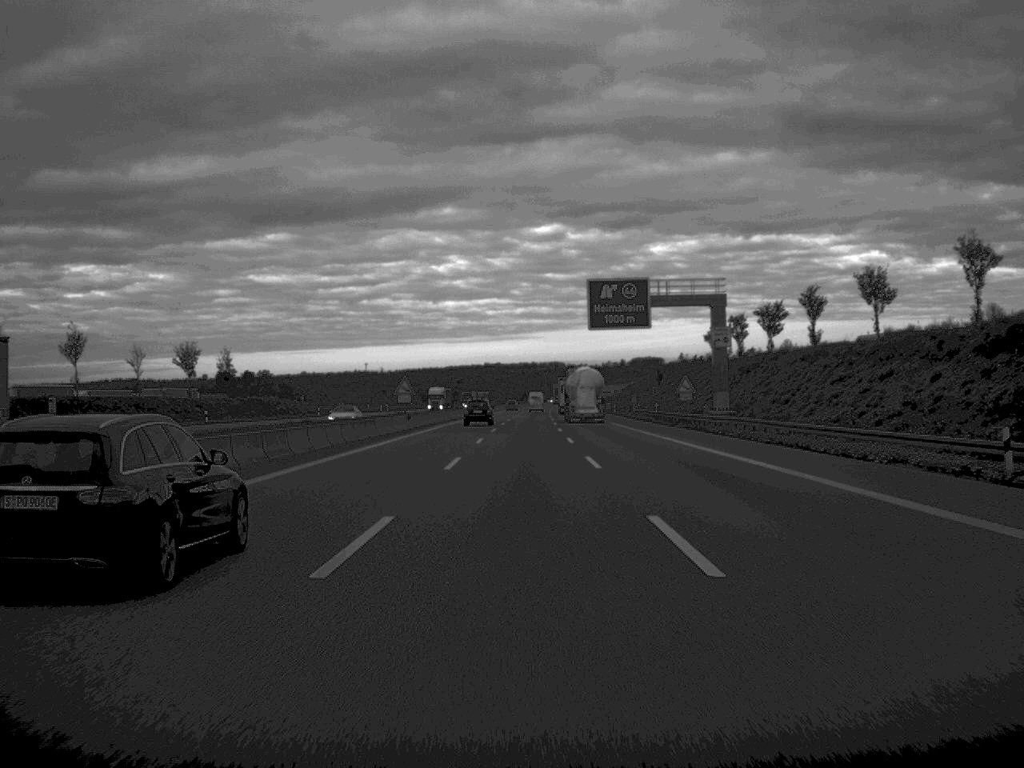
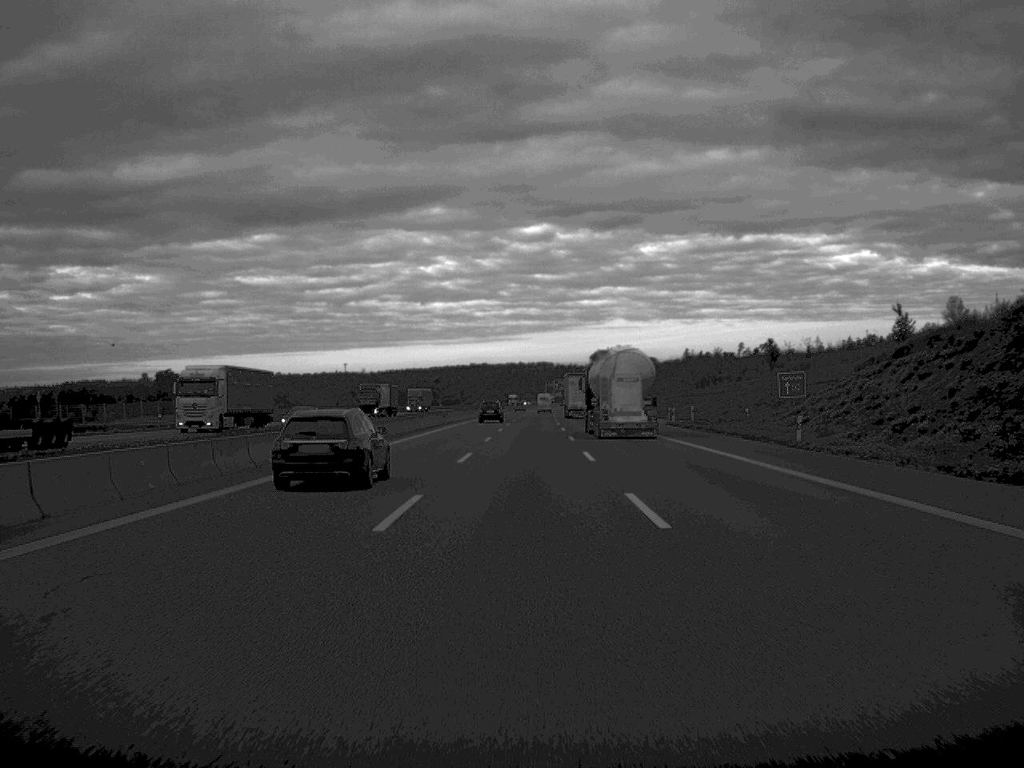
(+0.3, +103.2) m; +1°
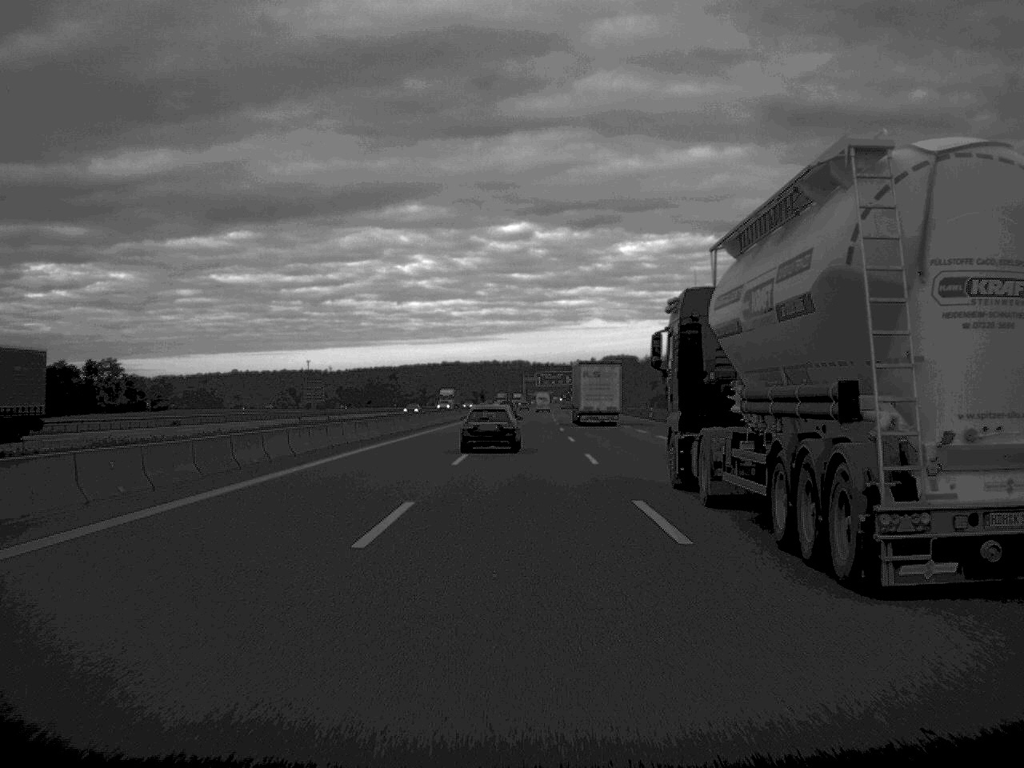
(+1.0, +127.5) m; +1°
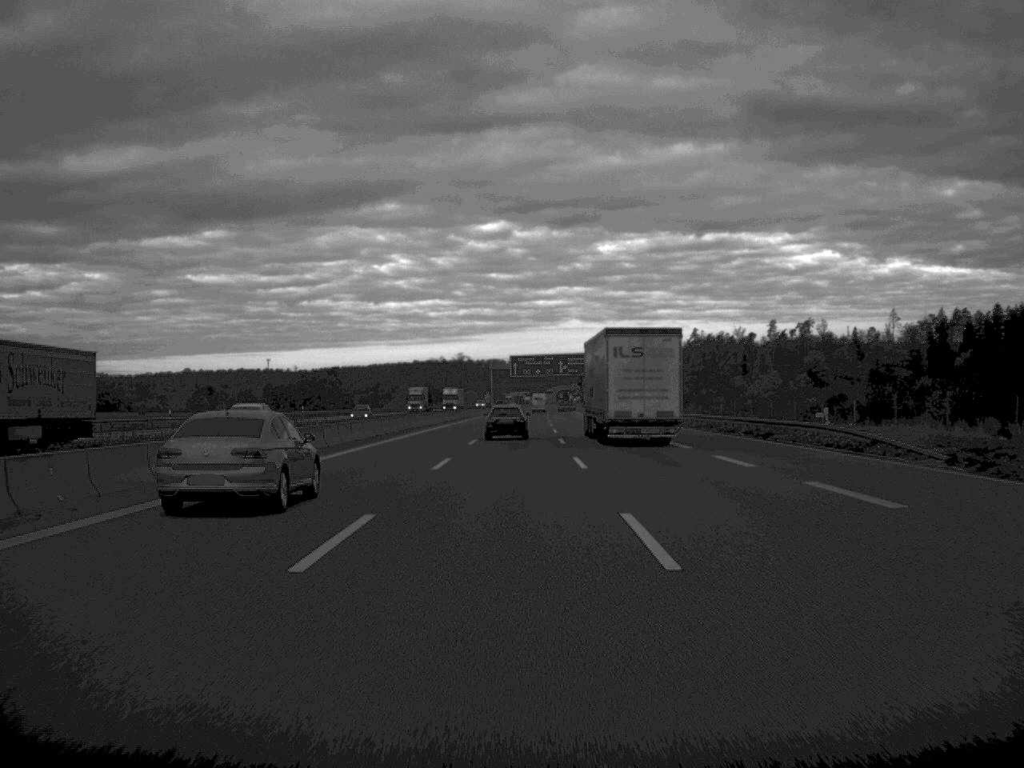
(+1.2, +127.6) m; +1°
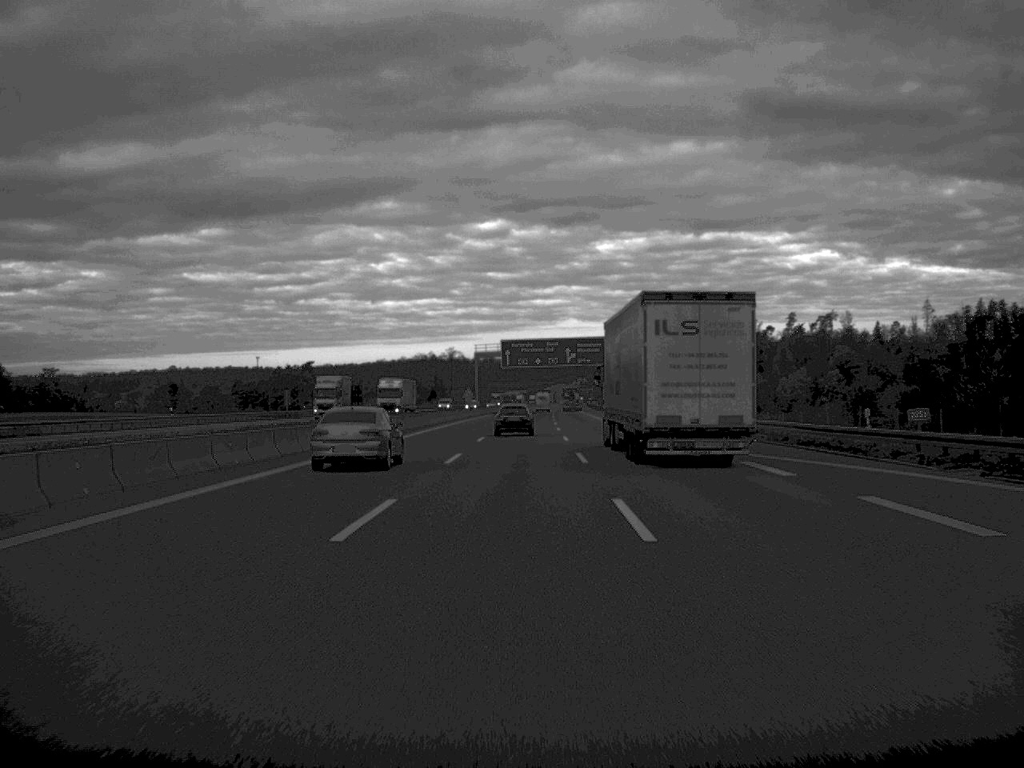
(+0.1, +51.1) m; 0°
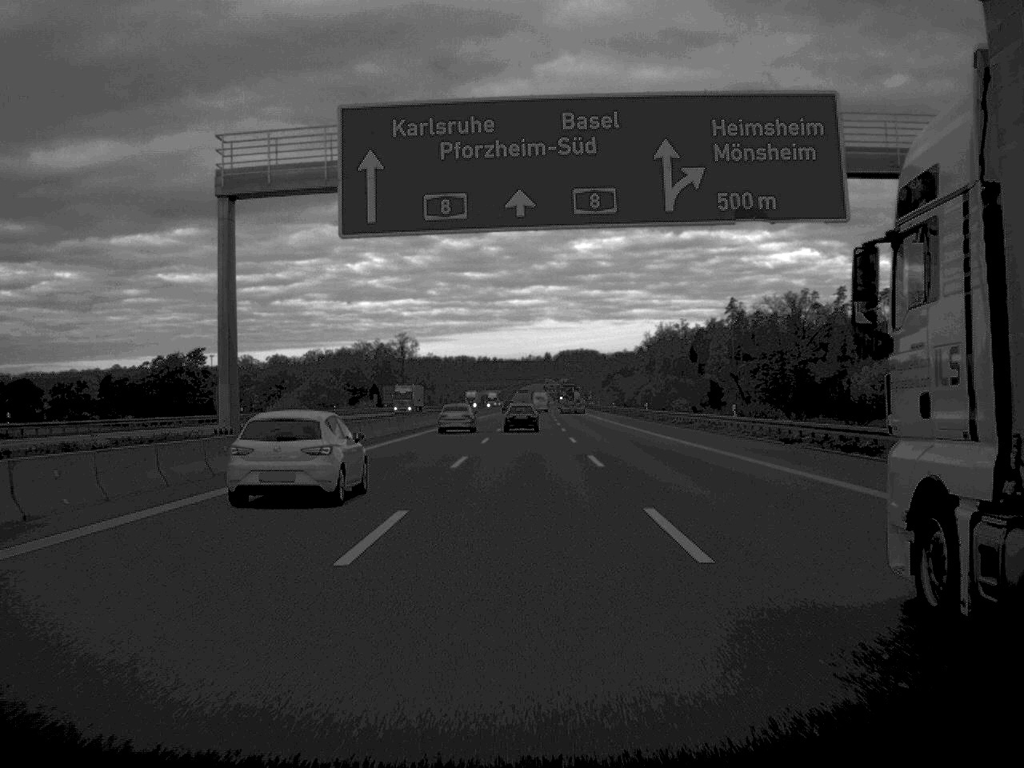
(+0.9, +127.6) m; +1°
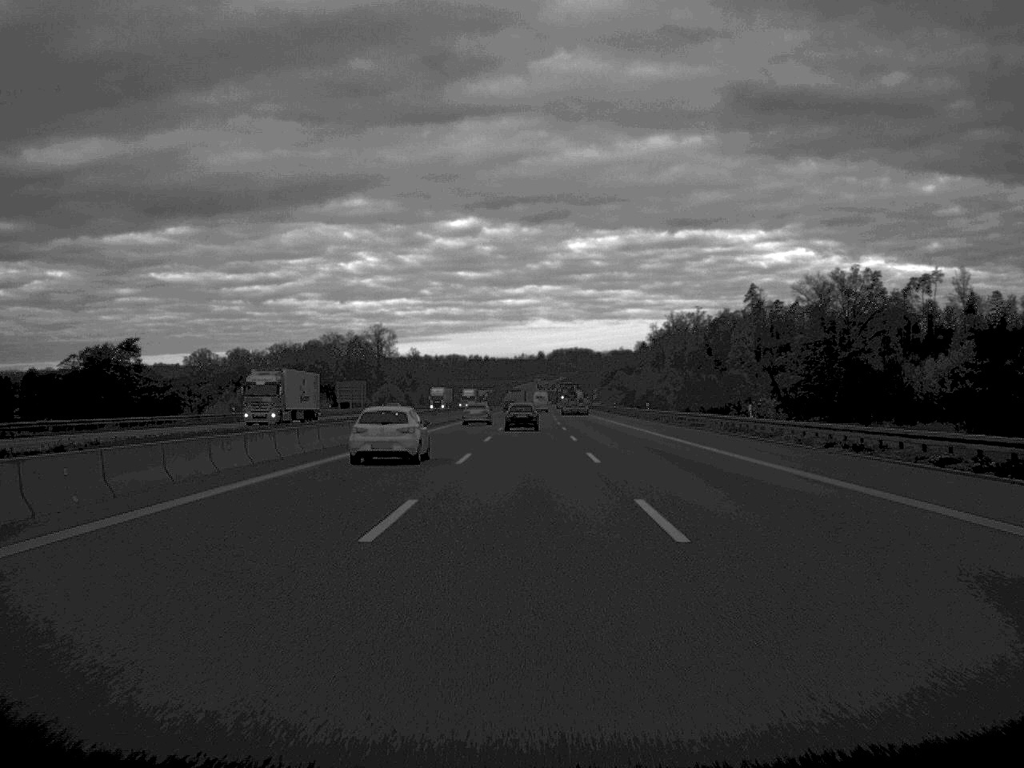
(+0.1, +52.2) m; 0°
